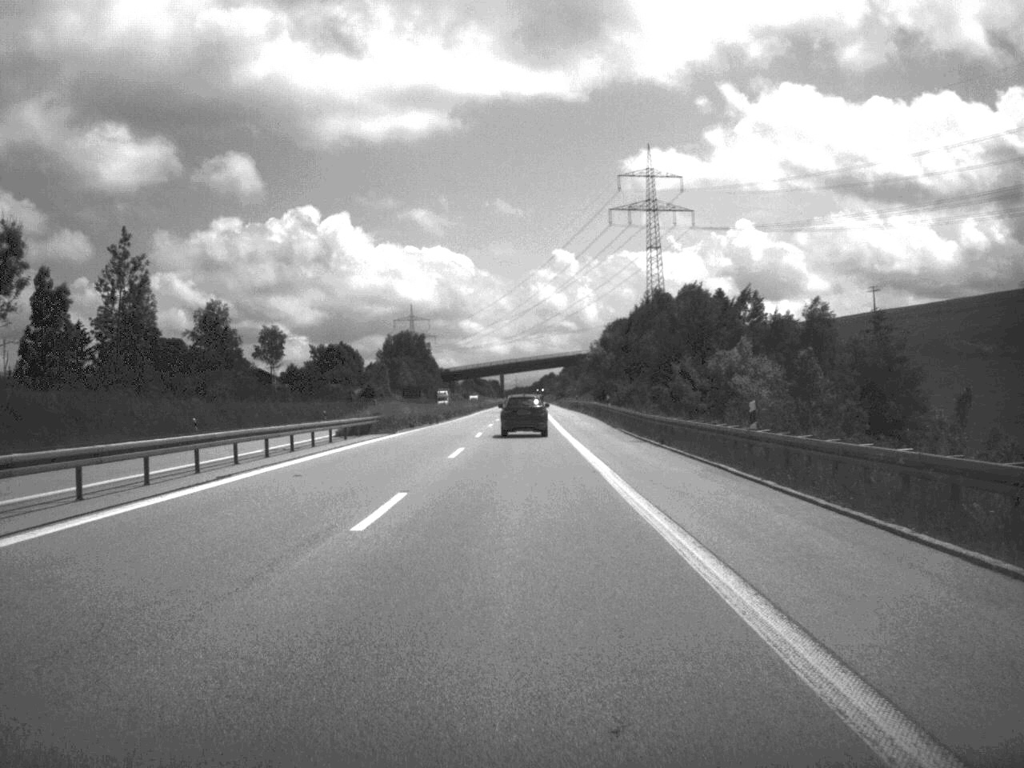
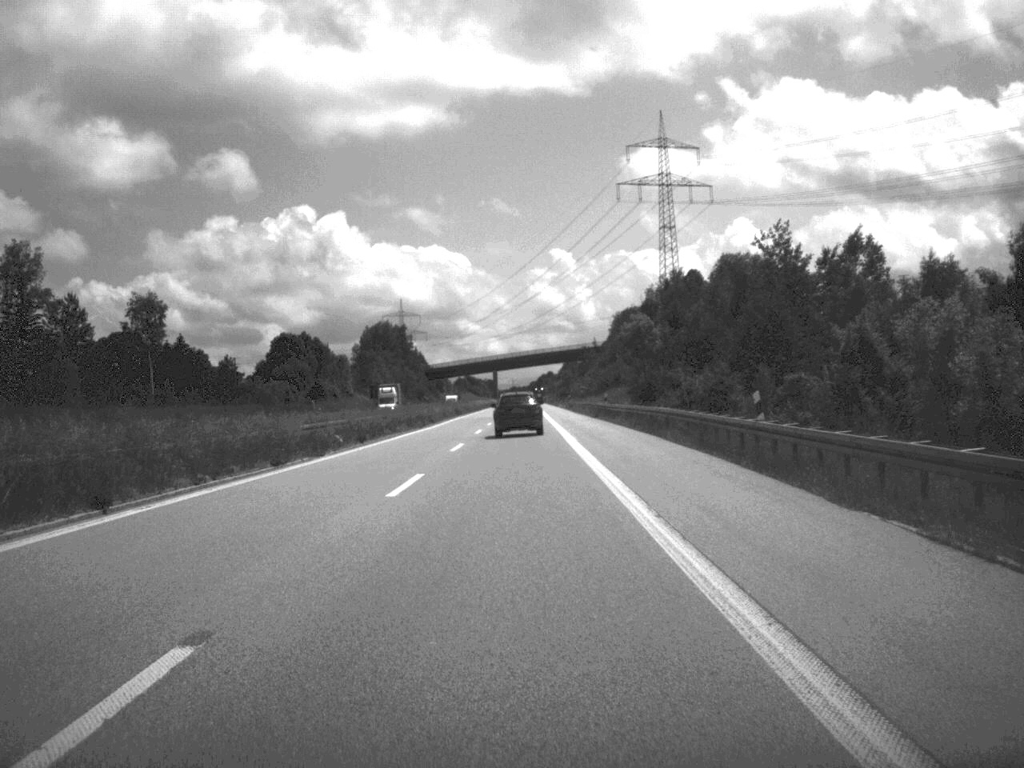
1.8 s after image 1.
(0.0, +48.3) m; 0°
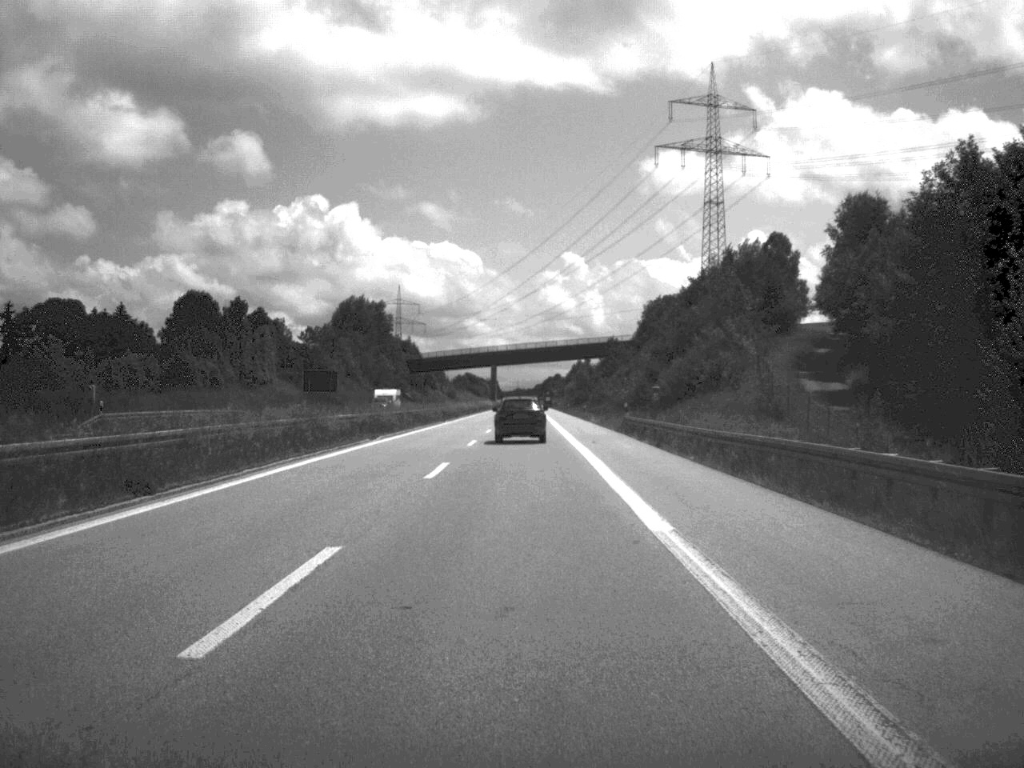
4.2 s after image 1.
(-0.2, +65.2) m; 0°
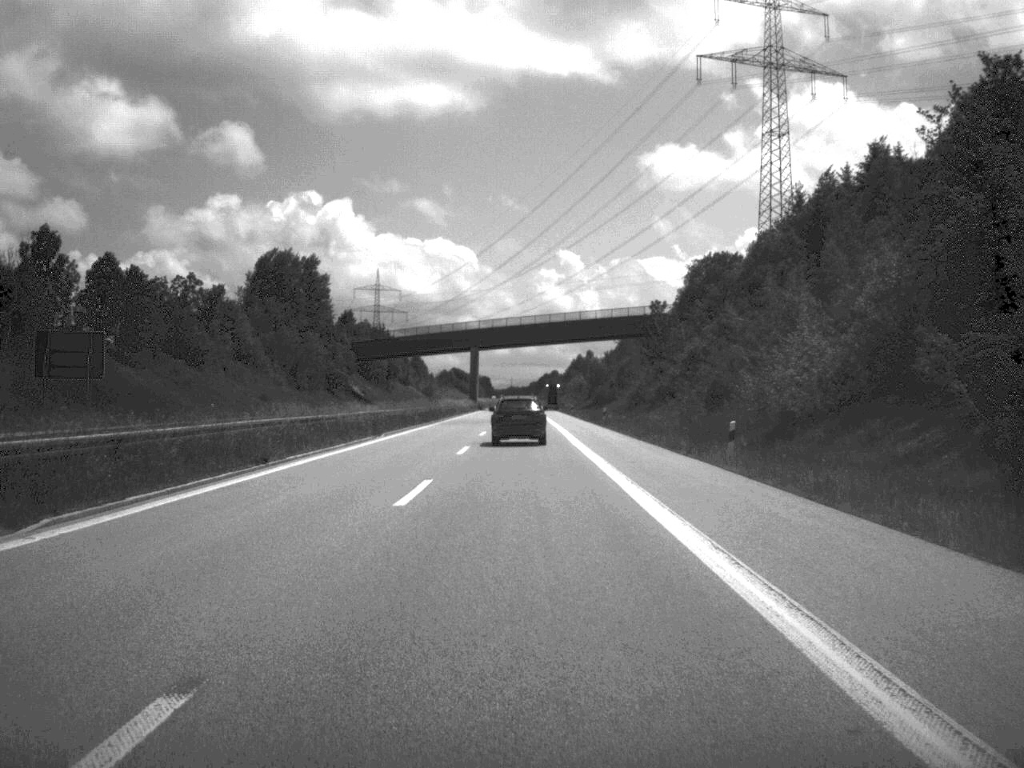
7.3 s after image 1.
(-0.1, +77.7) m; 0°
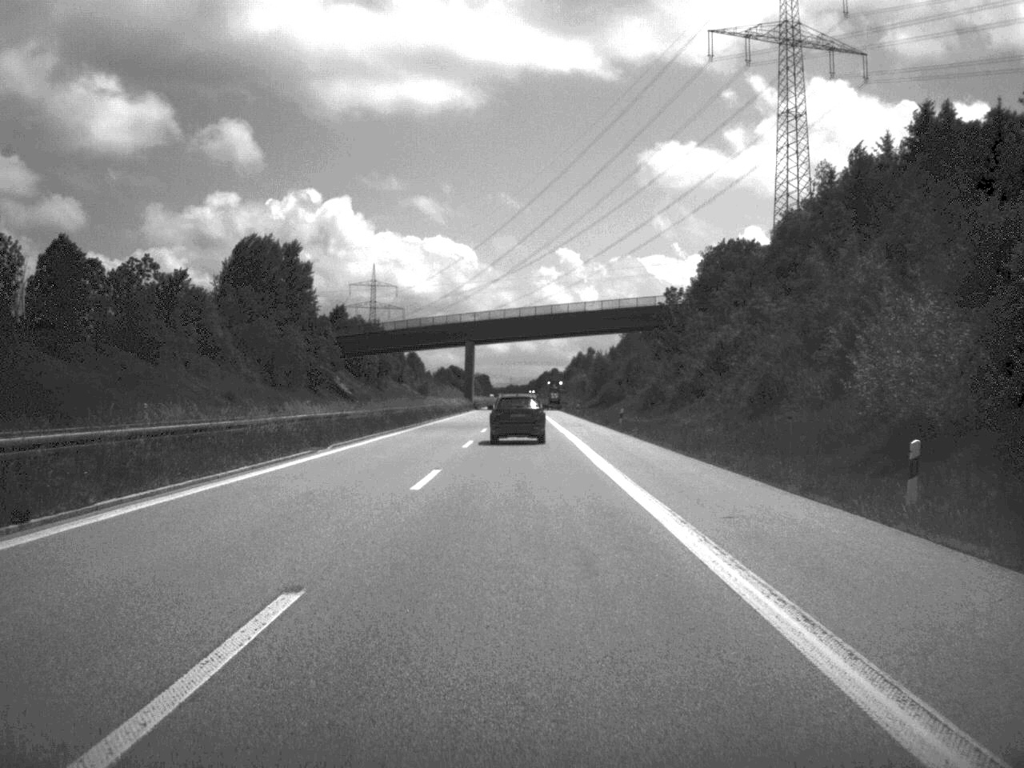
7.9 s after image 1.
(0.0, +14.3) m; 0°
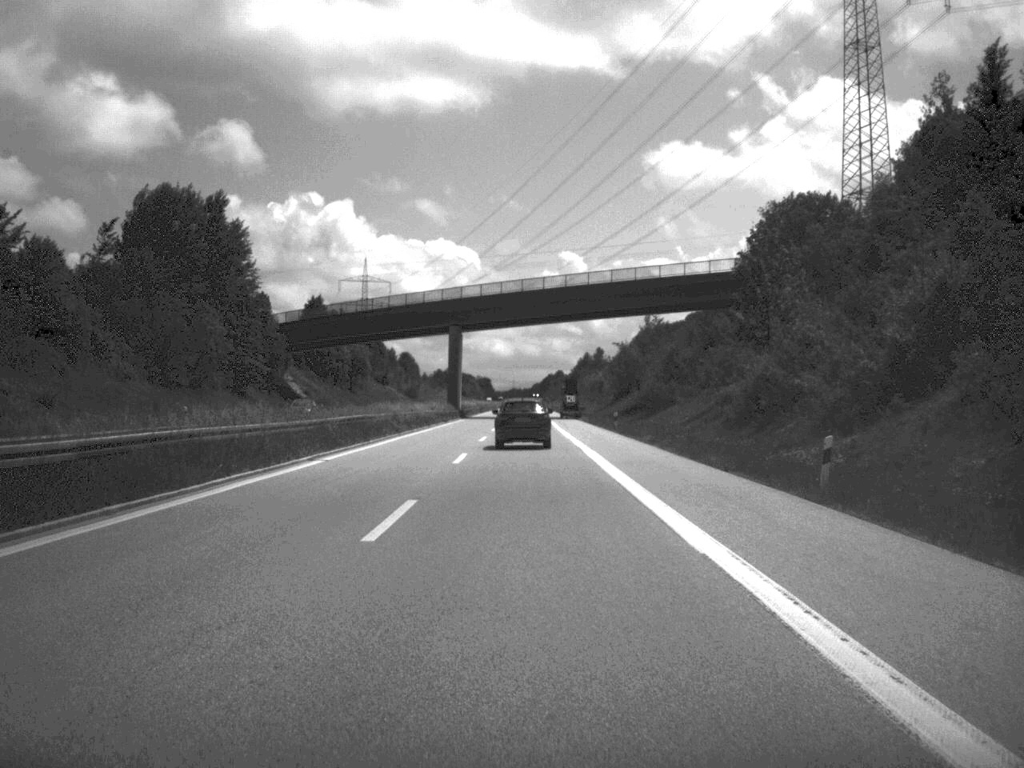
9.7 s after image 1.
(-0.1, +42.8) m; 0°
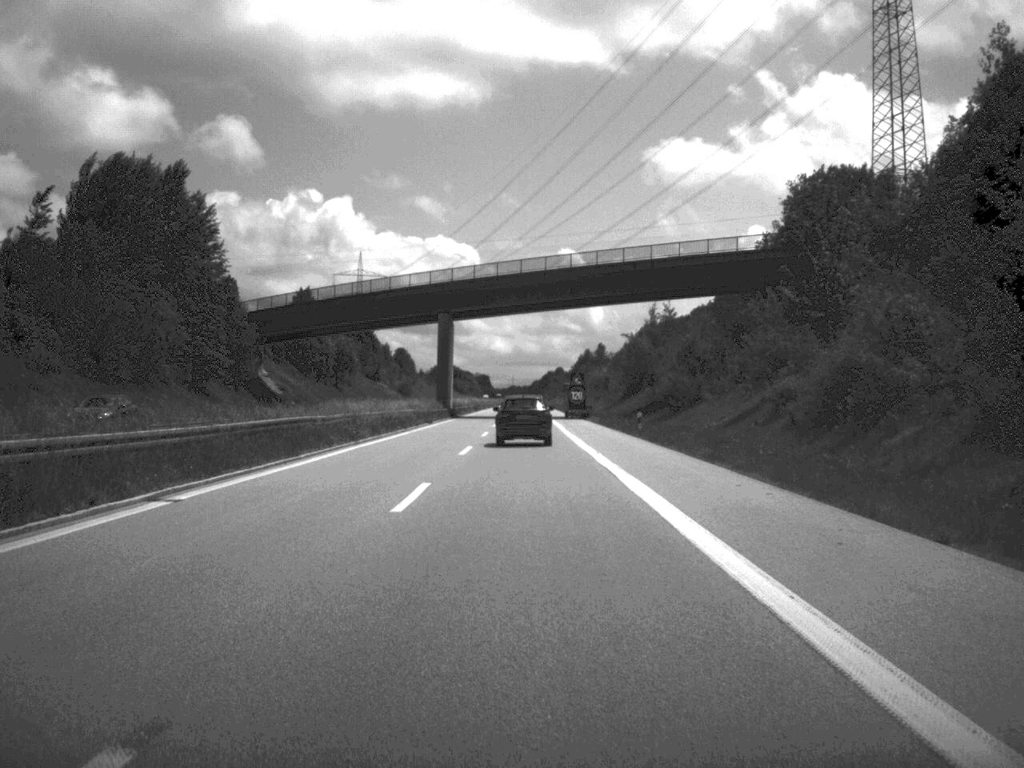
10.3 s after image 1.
(0.0, +14.6) m; 0°
